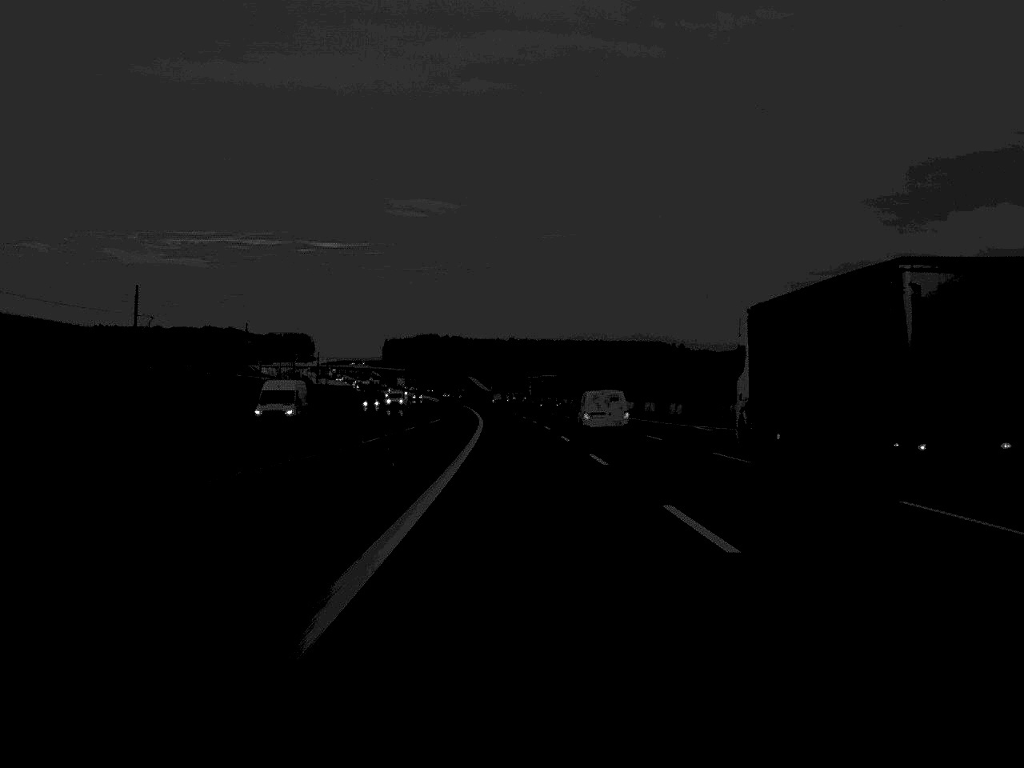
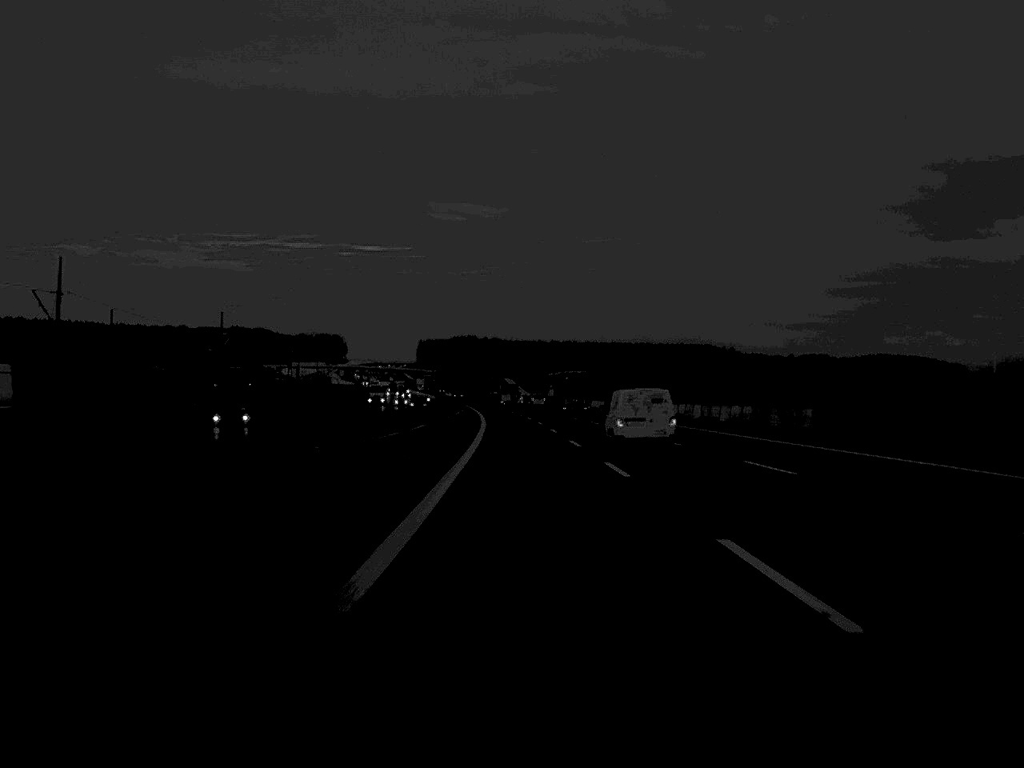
(-1.2, +76.1) m; -2°
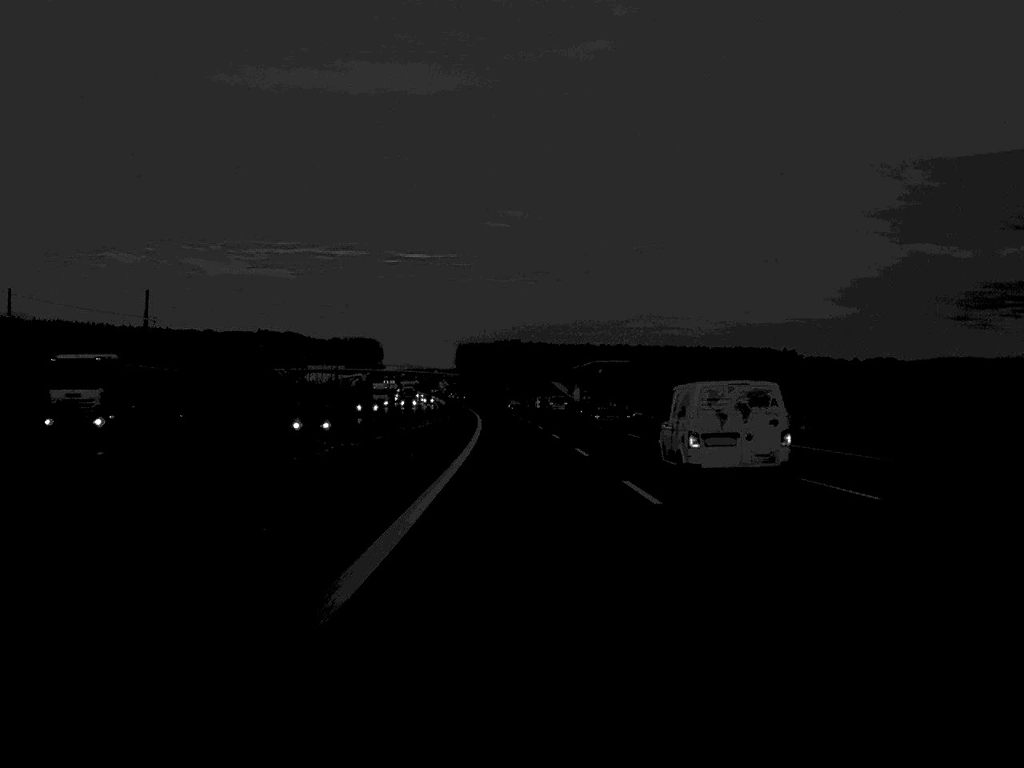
(-1.6, +96.1) m; -2°
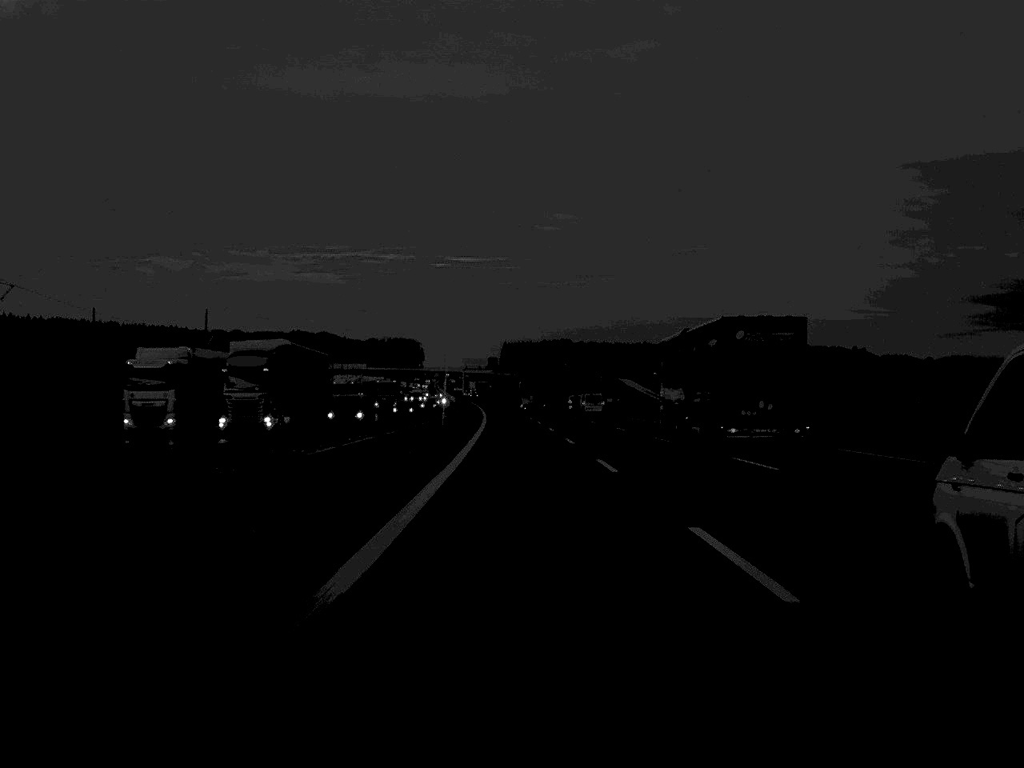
(-1.9, +99.6) m; -2°
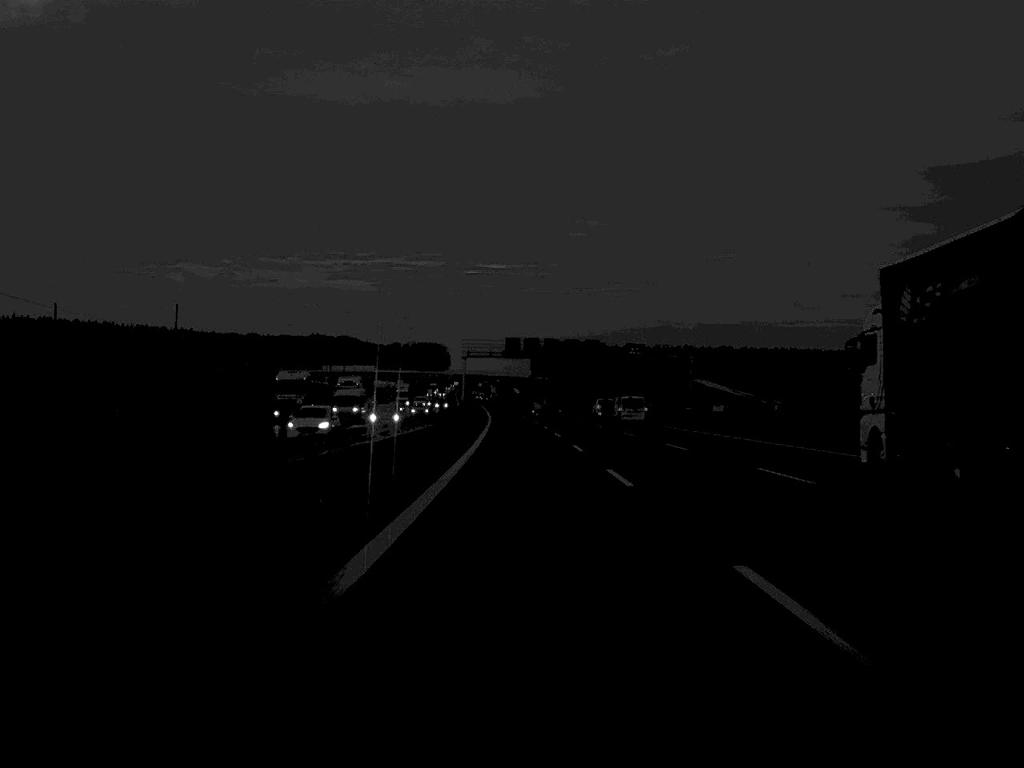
(-0.9, +75.0) m; -1°
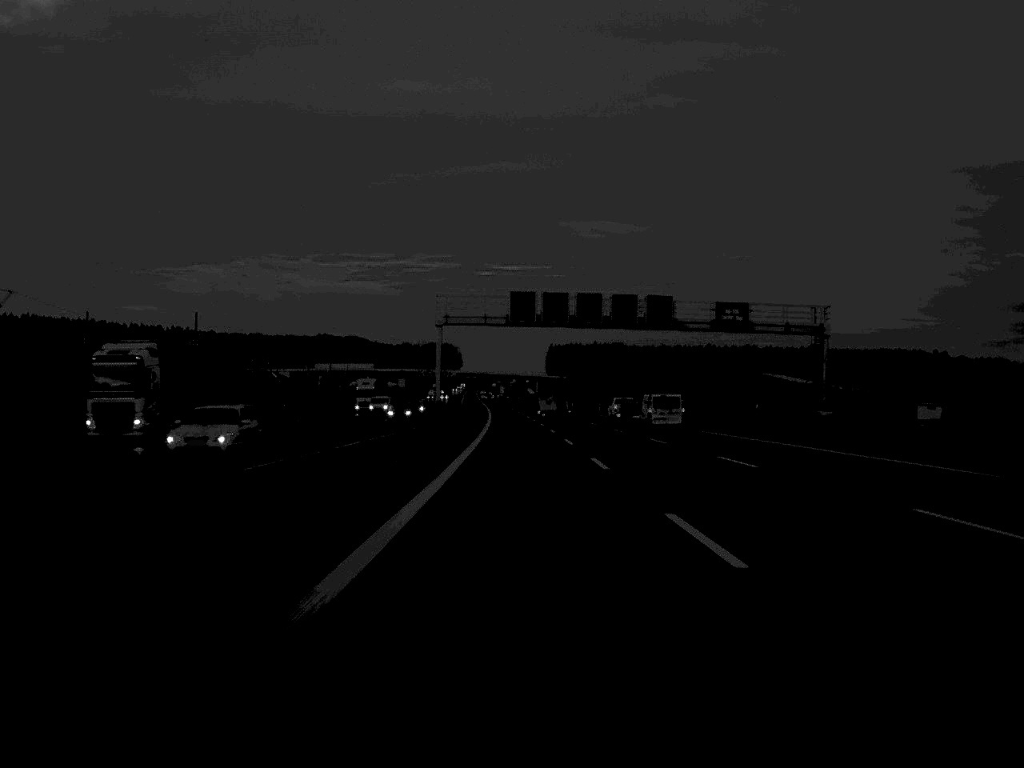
(-0.3, +48.1) m; -1°
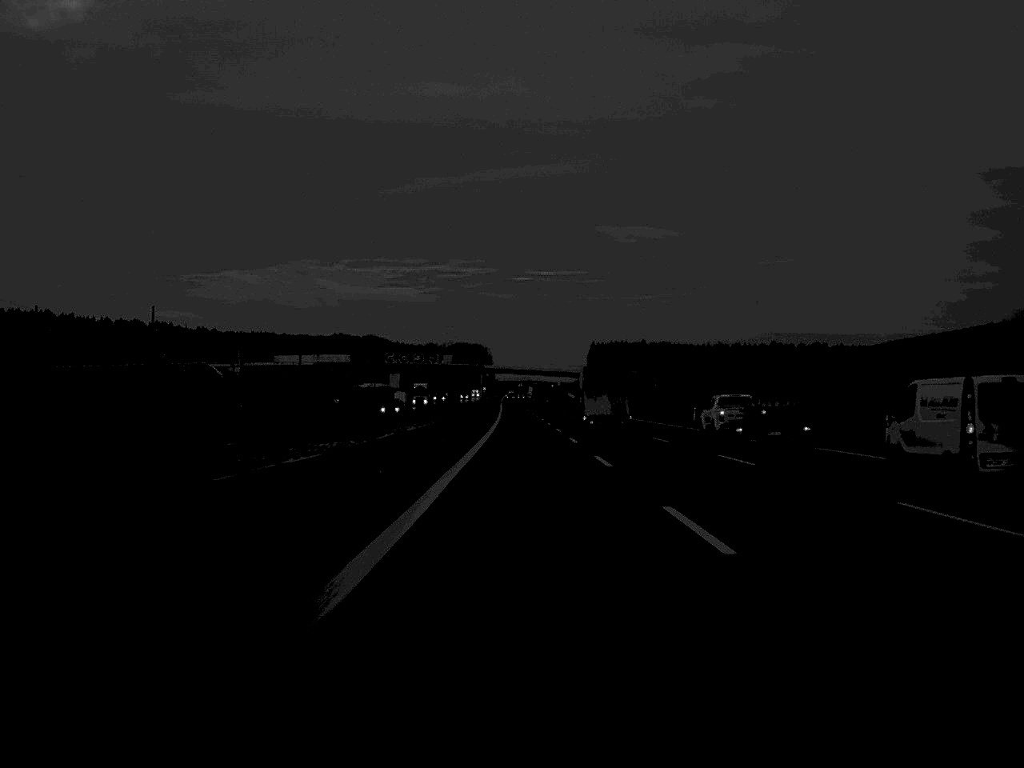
(-1.8, +124.3) m; -2°
